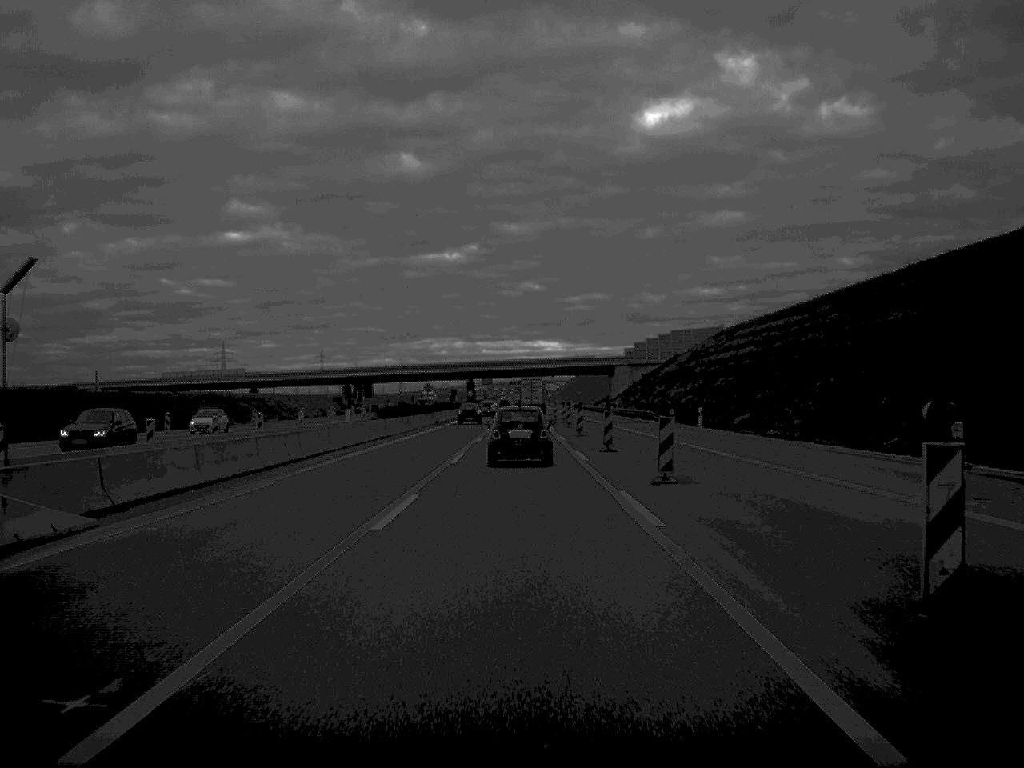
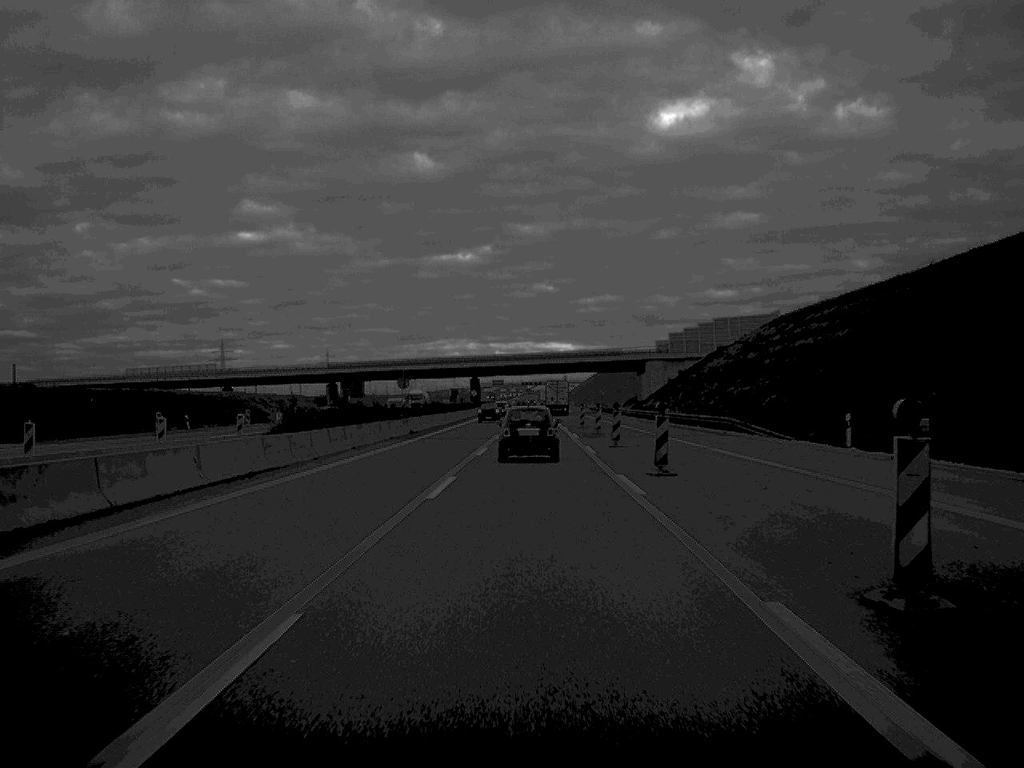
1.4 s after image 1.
(-0.2, +30.9) m; 0°
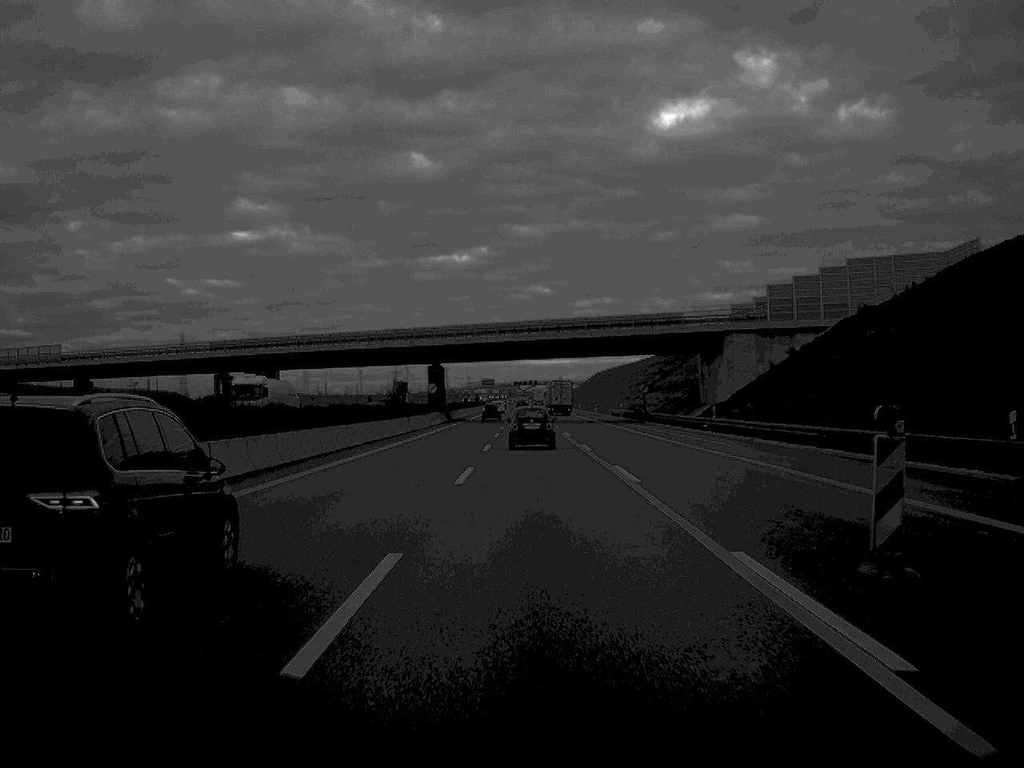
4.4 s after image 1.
(+0.1, +67.4) m; 0°
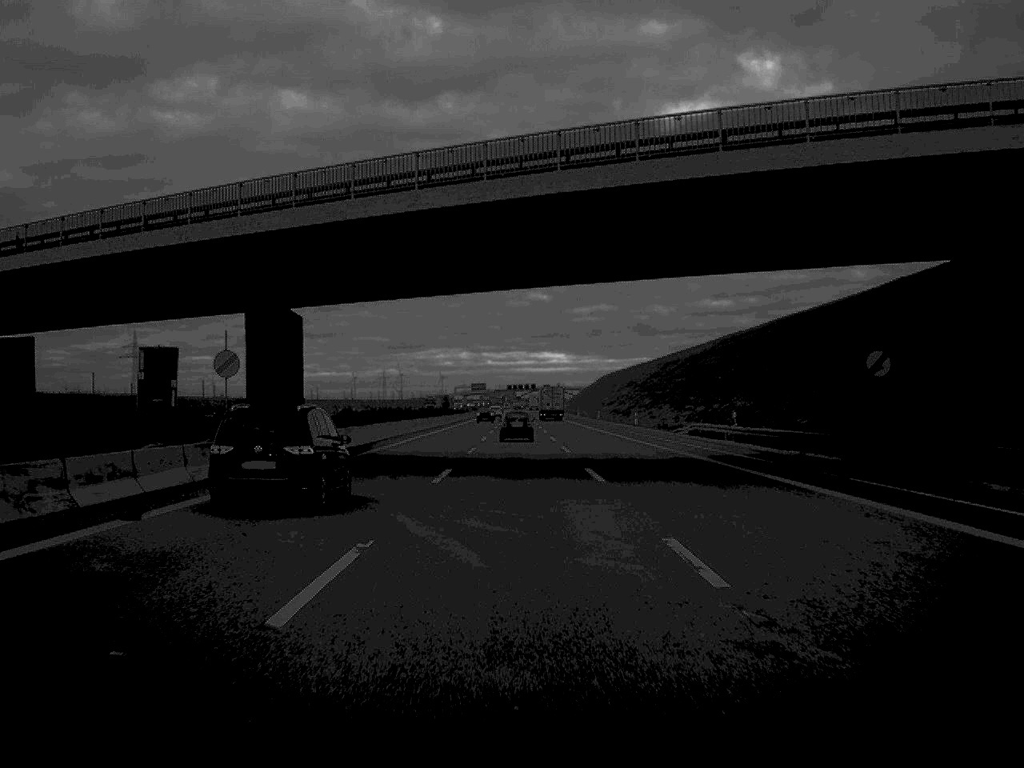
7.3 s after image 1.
(+0.3, +70.1) m; 0°
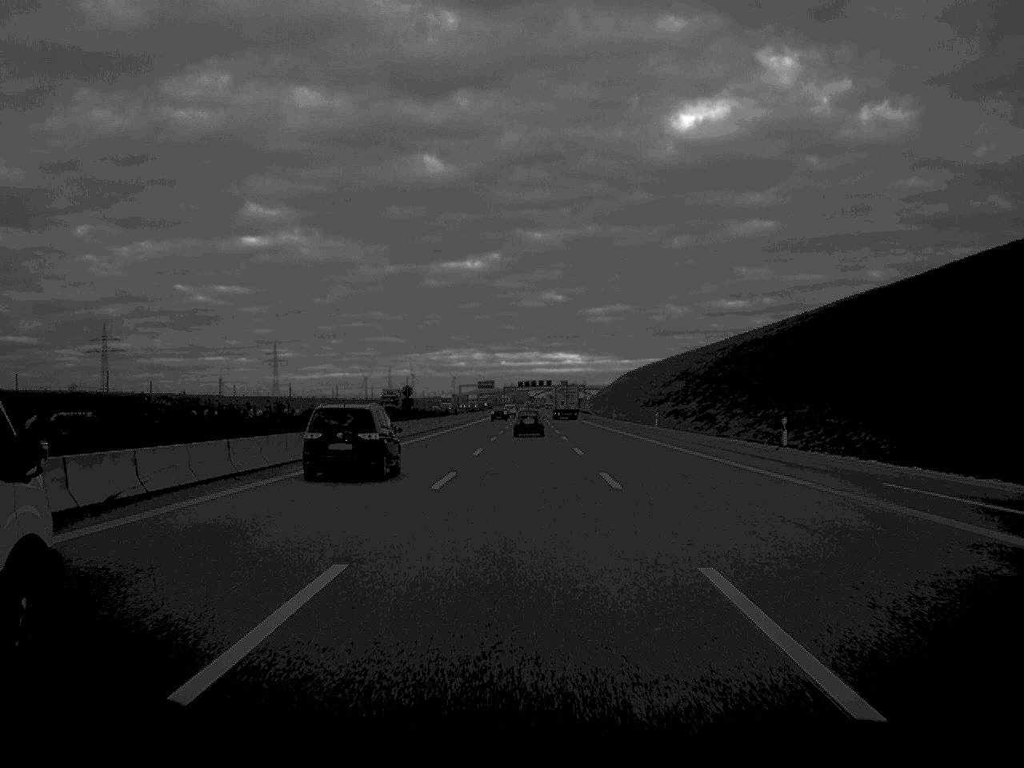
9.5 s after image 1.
(-0.3, +56.6) m; -1°
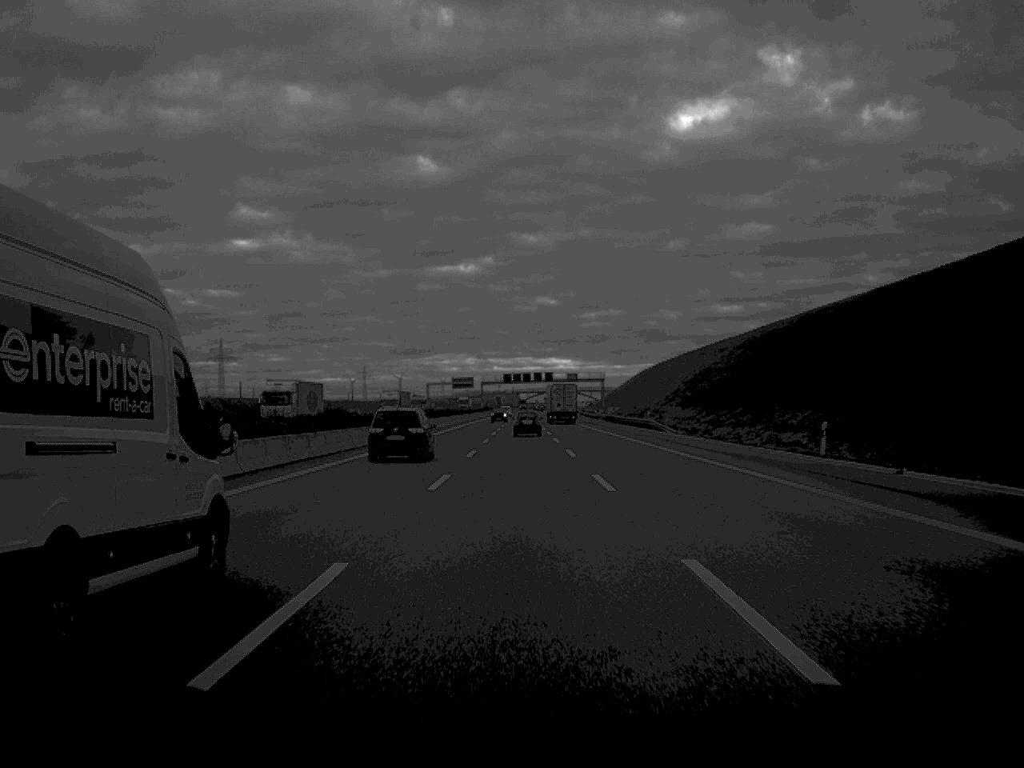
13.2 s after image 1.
(+0.3, +107.7) m; 0°
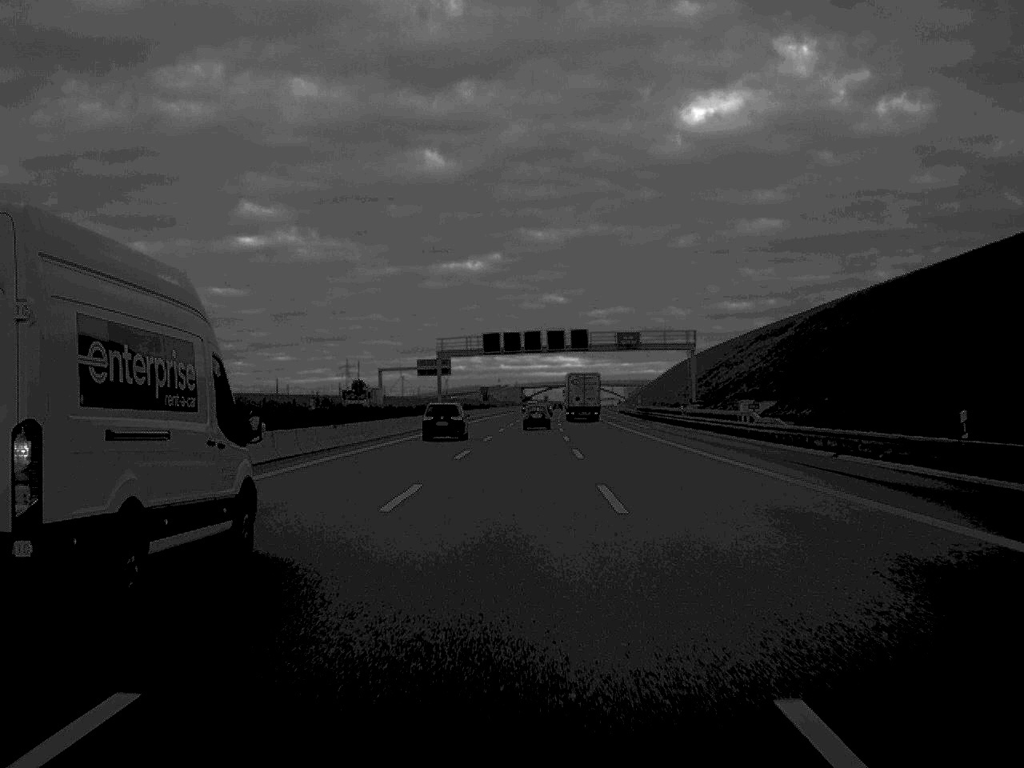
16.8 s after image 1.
(0.0, +113.8) m; 0°
